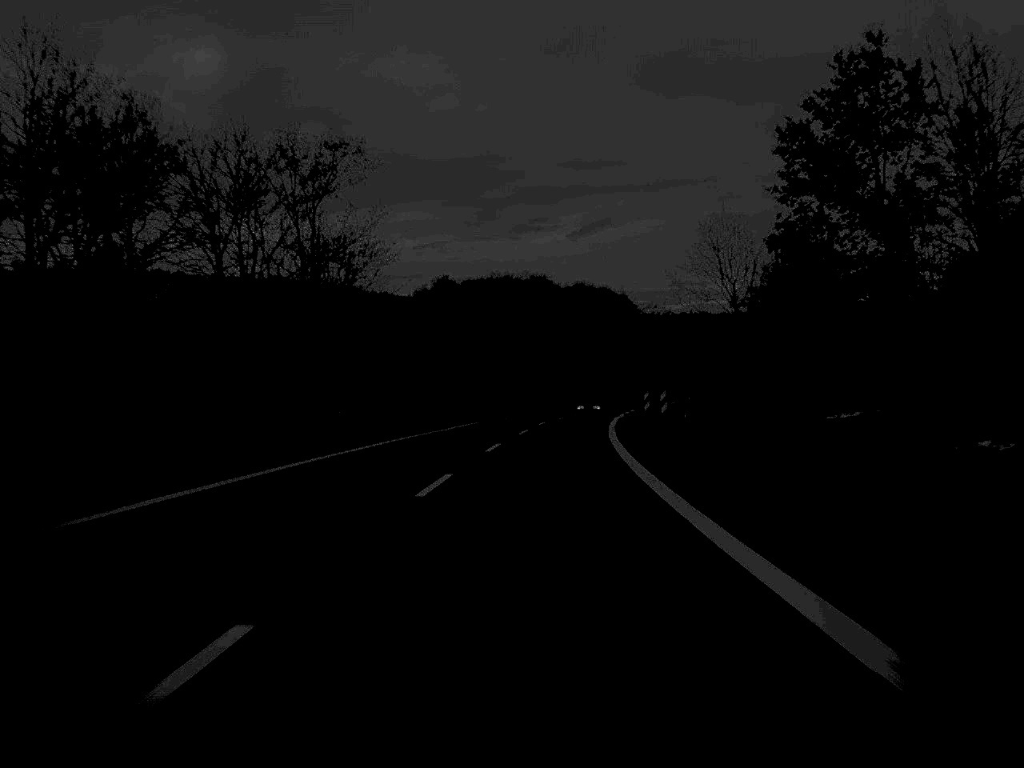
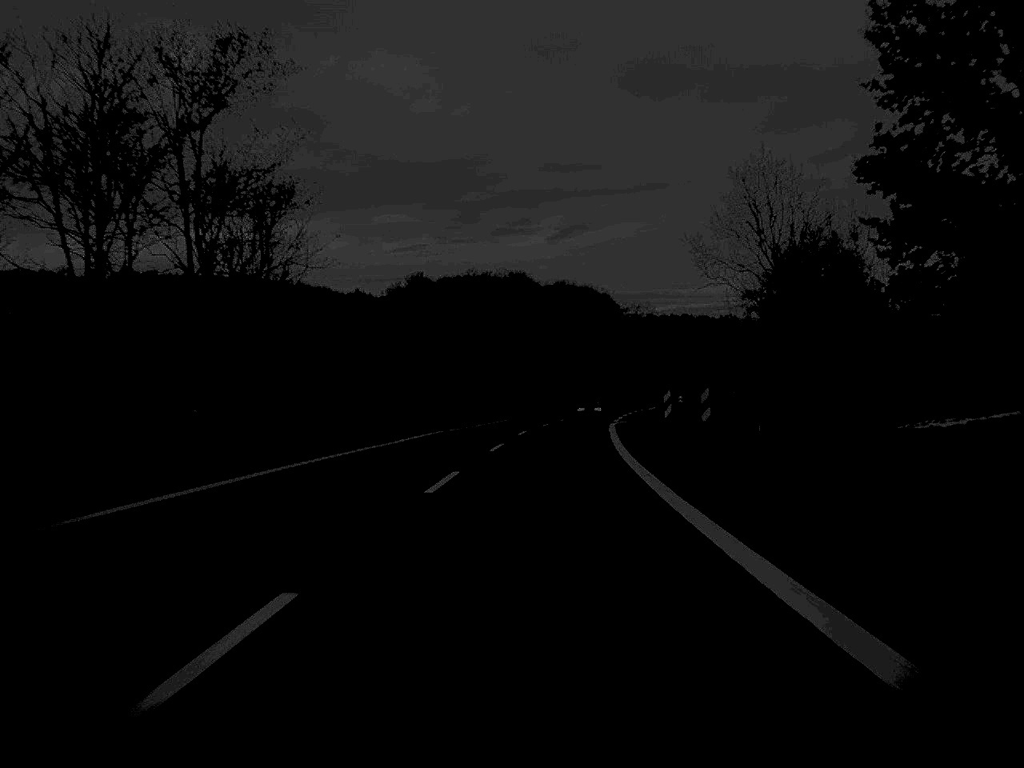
(+0.1, +16.4) m; +1°
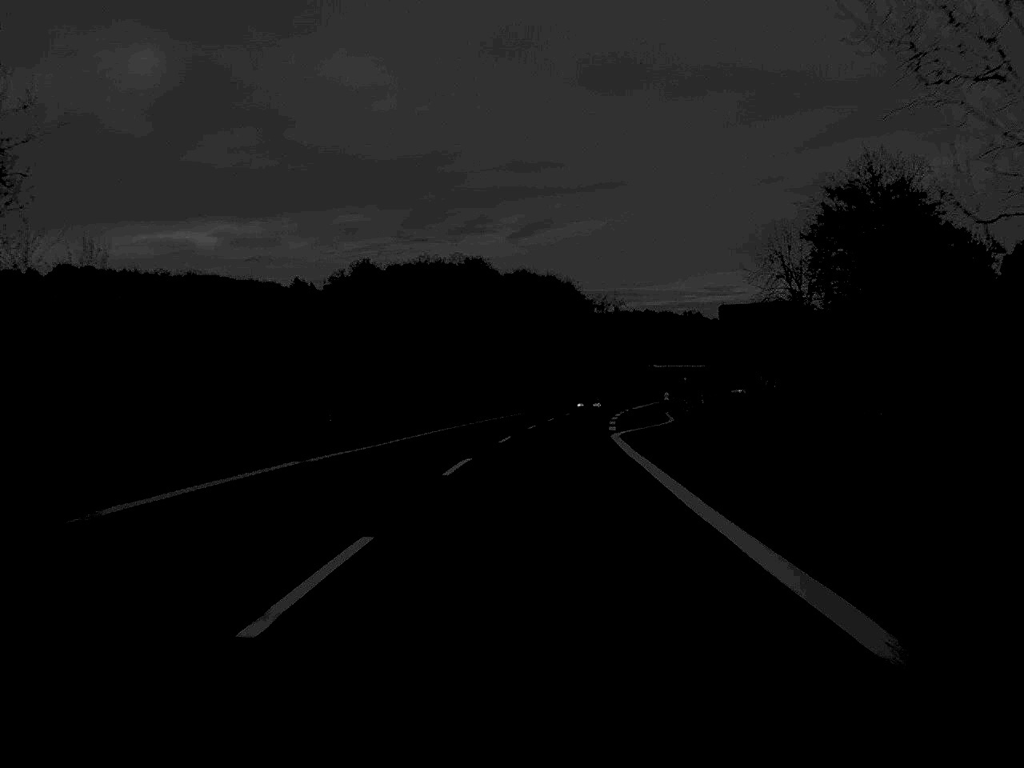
(+0.5, +31.2) m; +2°
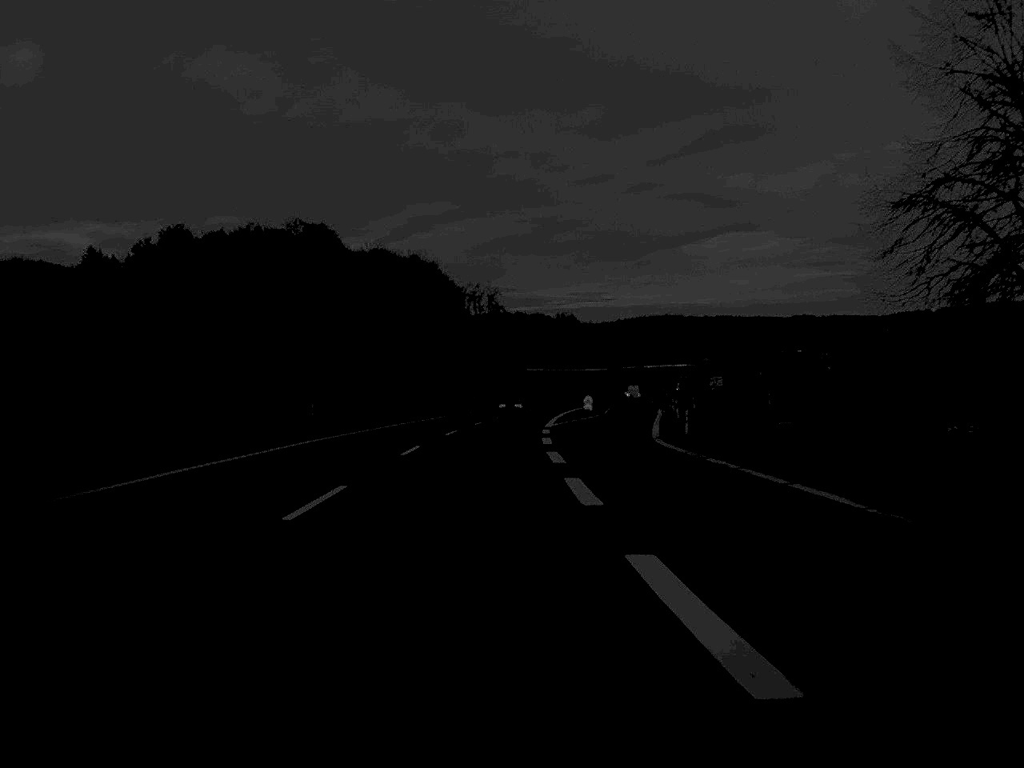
(+2.7, +62.8) m; +6°
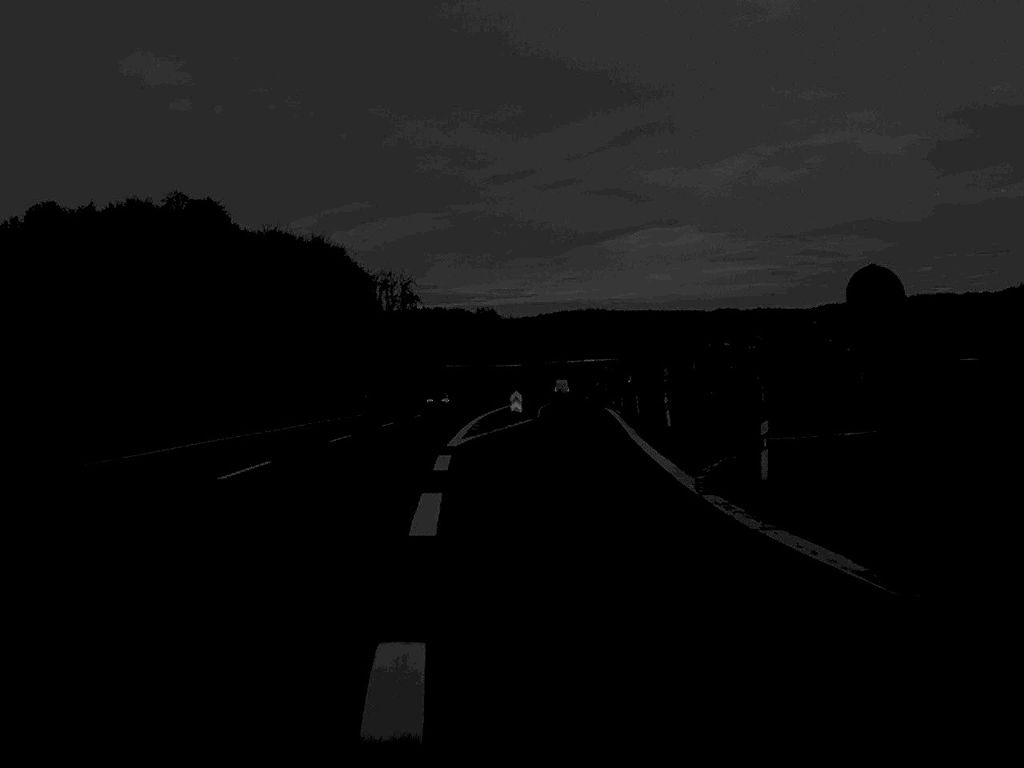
(+0.9, +28.0) m; +3°
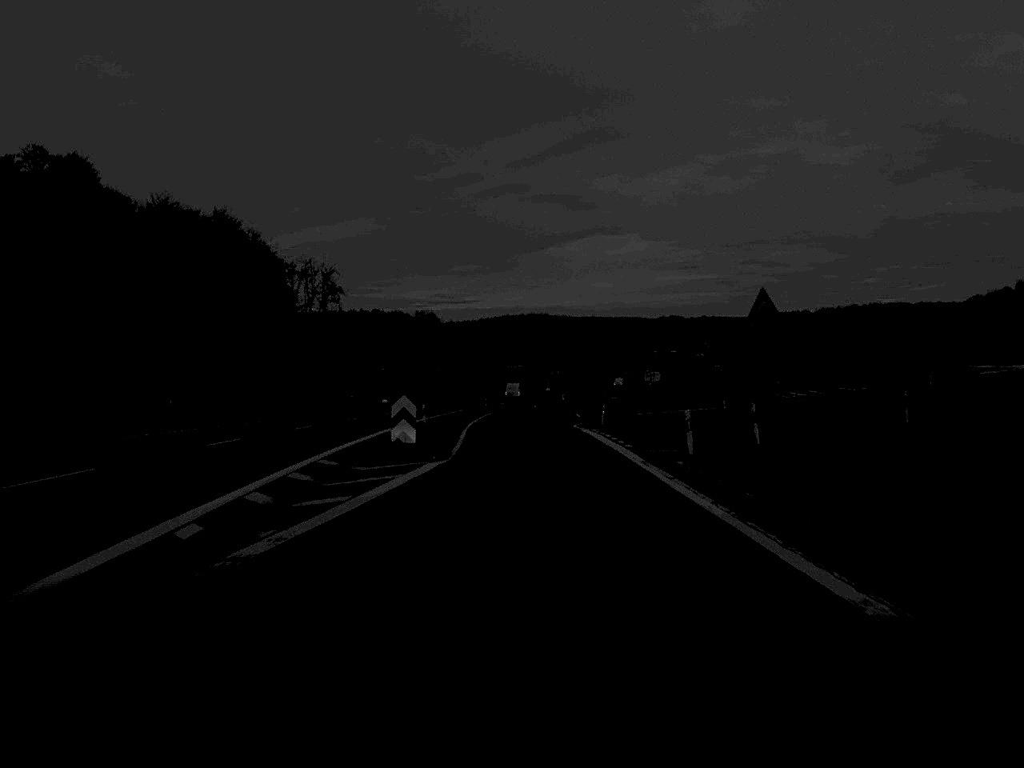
(+0.9, +38.8) m; +3°
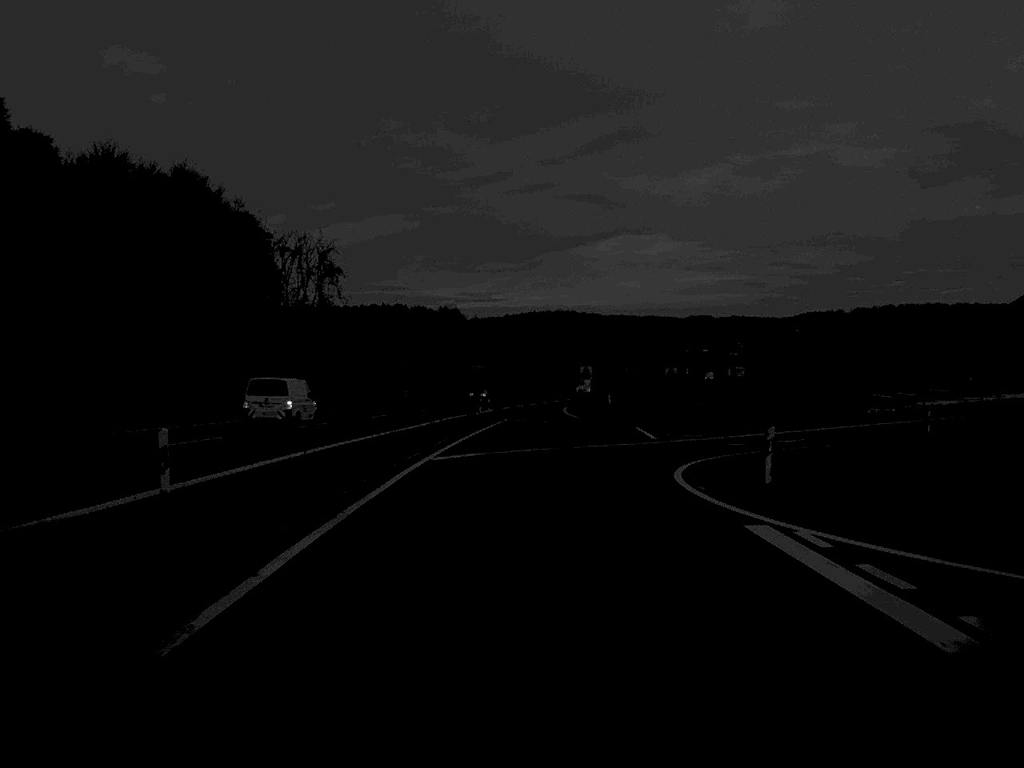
(0.0, +39.2) m; -1°
